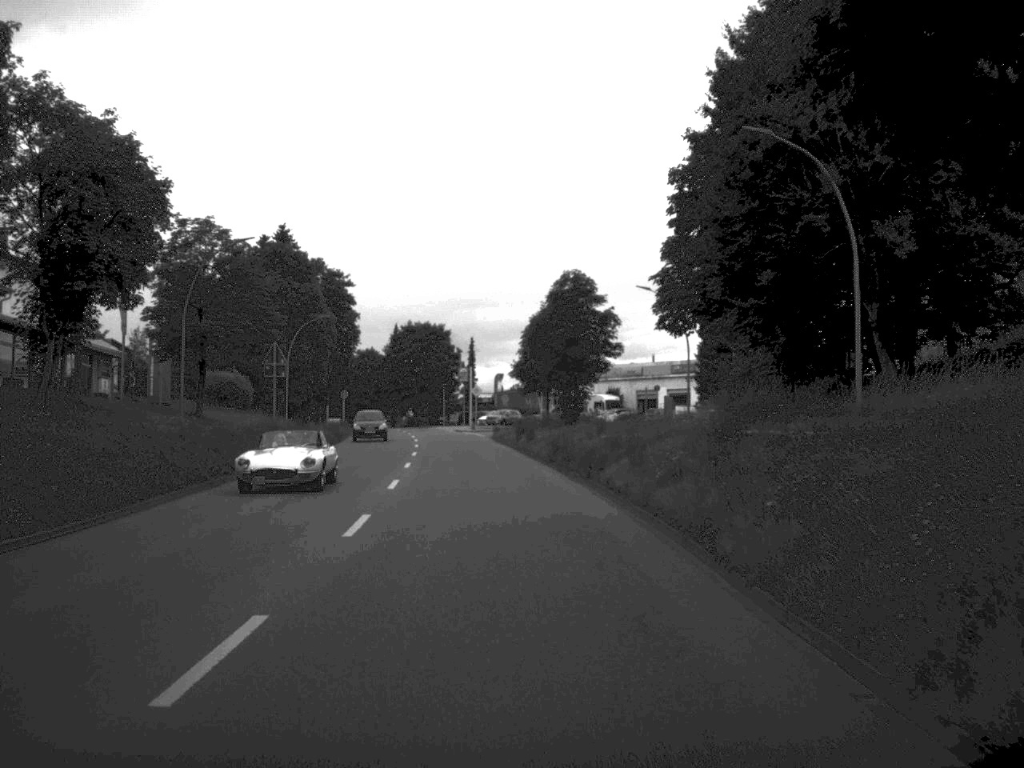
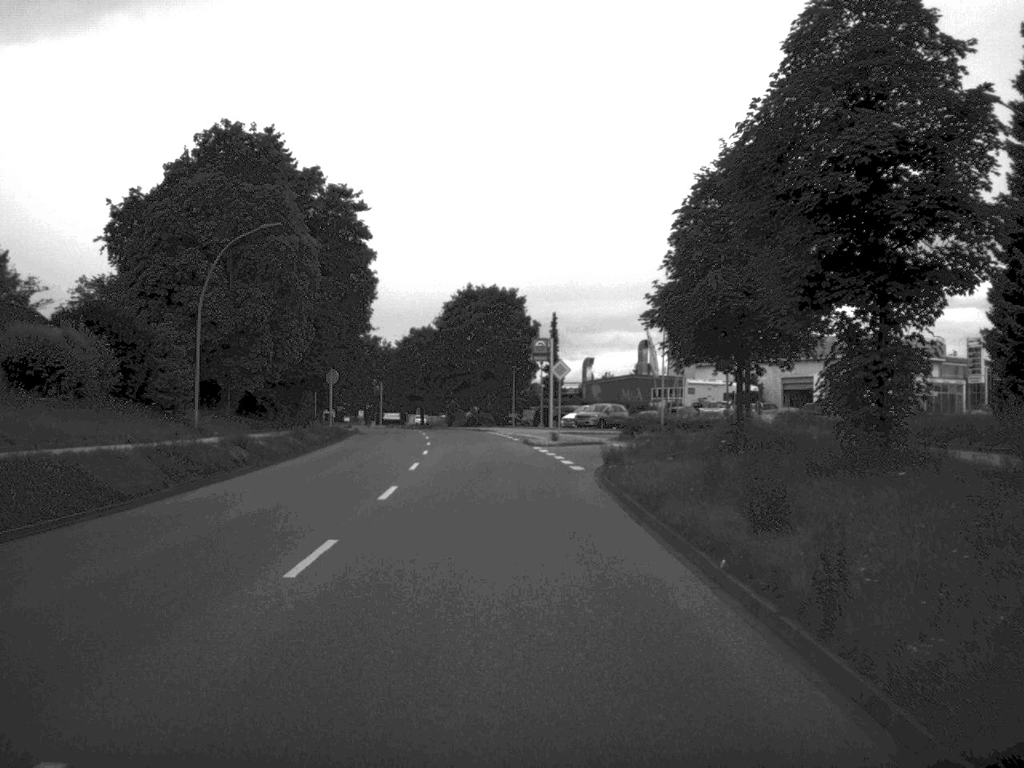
(-1.5, +39.8) m; -4°
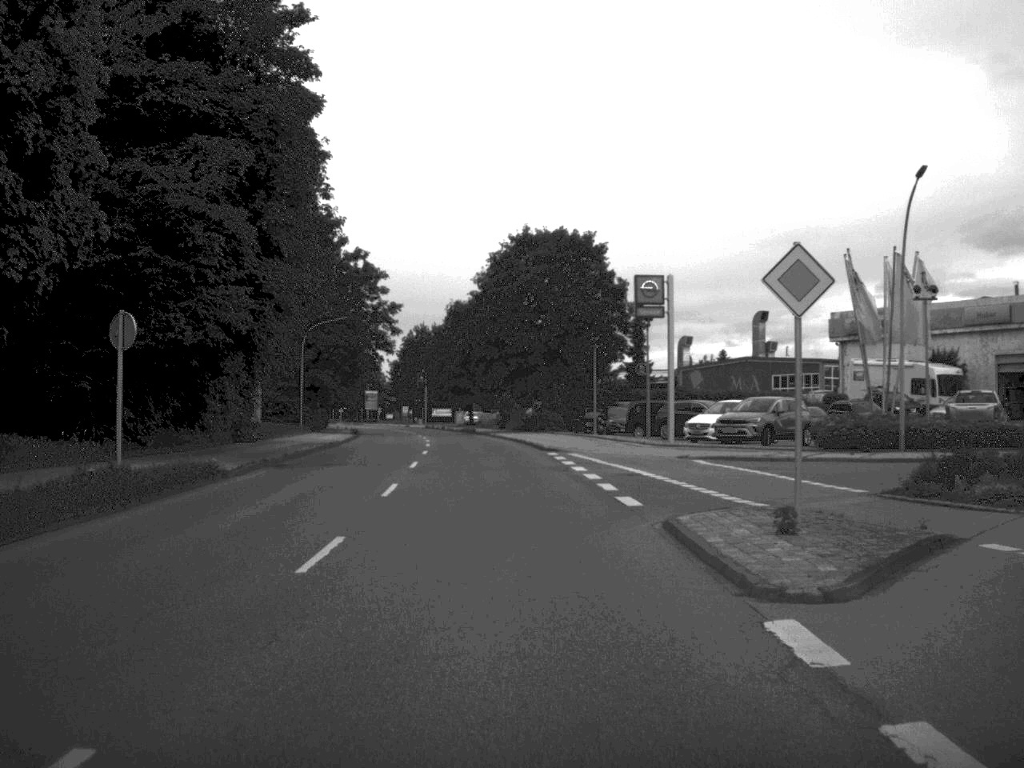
(-0.9, +35.2) m; -3°
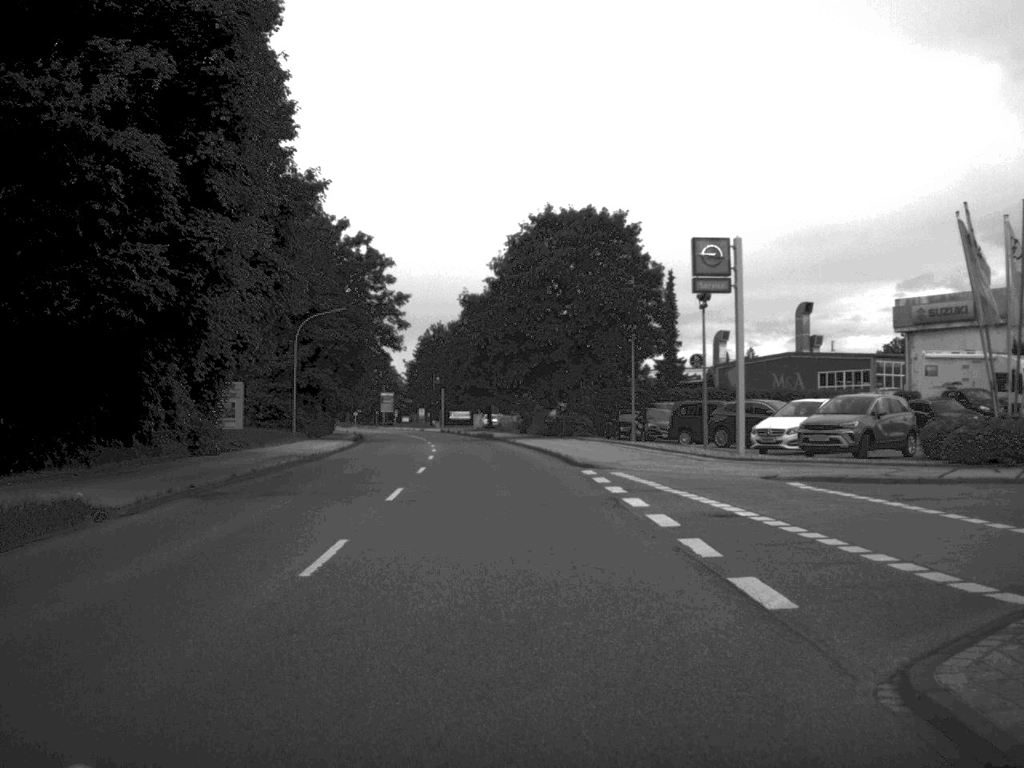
(-0.1, +9.2) m; -1°
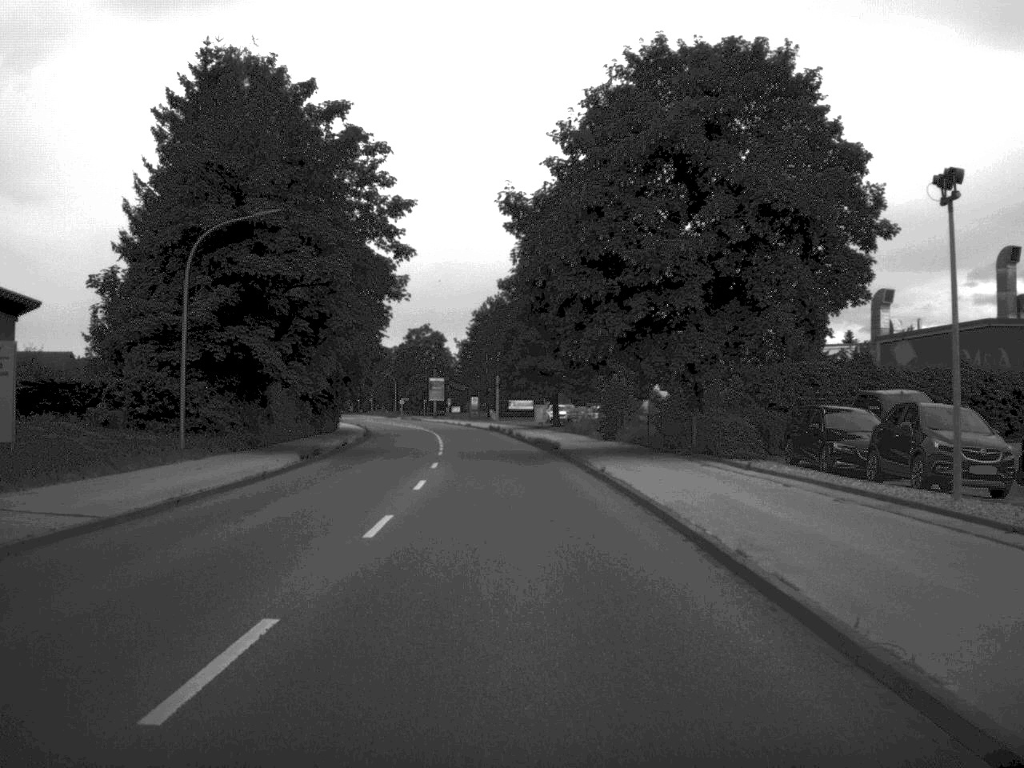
(-0.7, +31.8) m; -3°
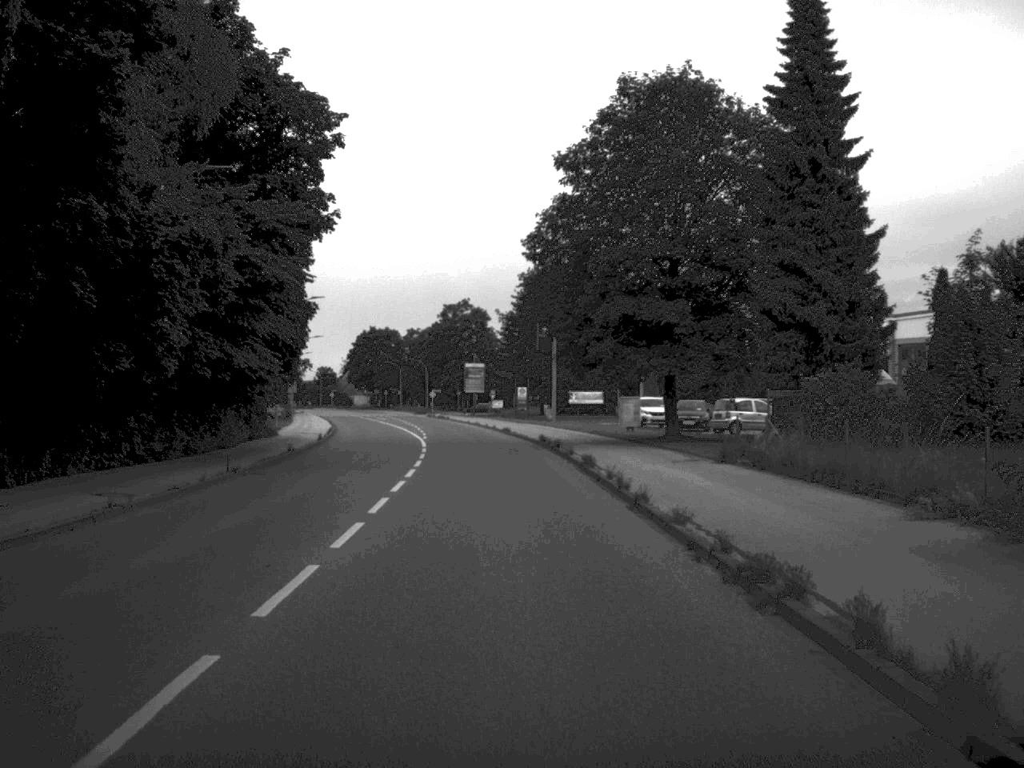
(-1.0, +41.3) m; -3°
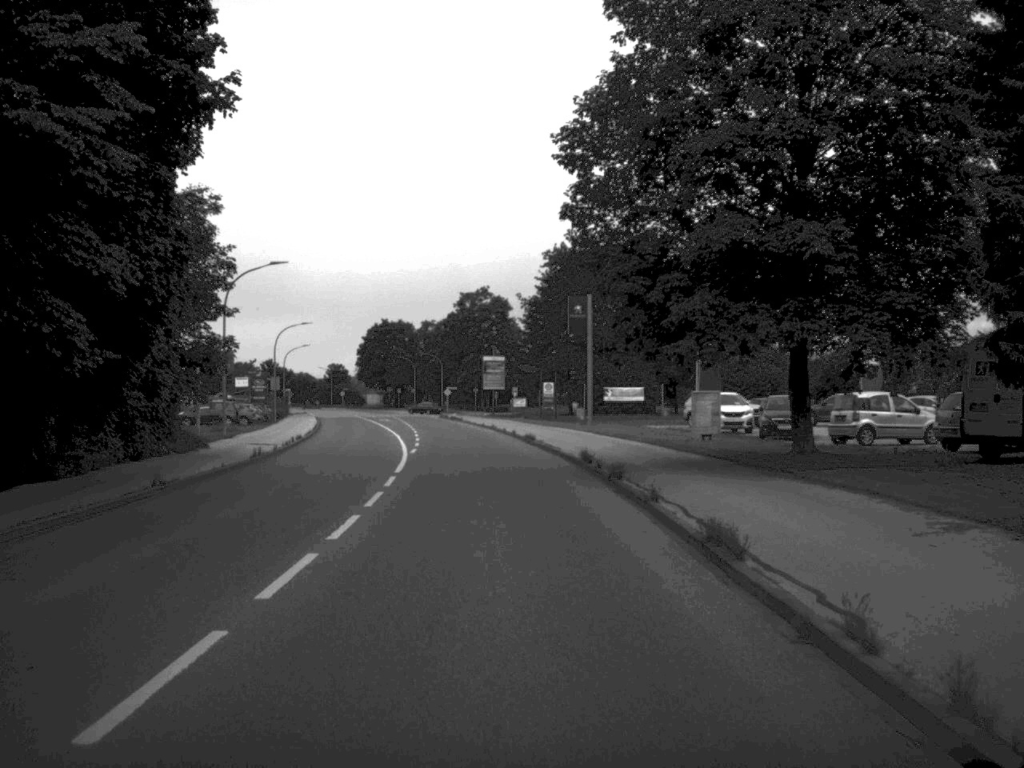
(-0.2, +16.8) m; -1°
